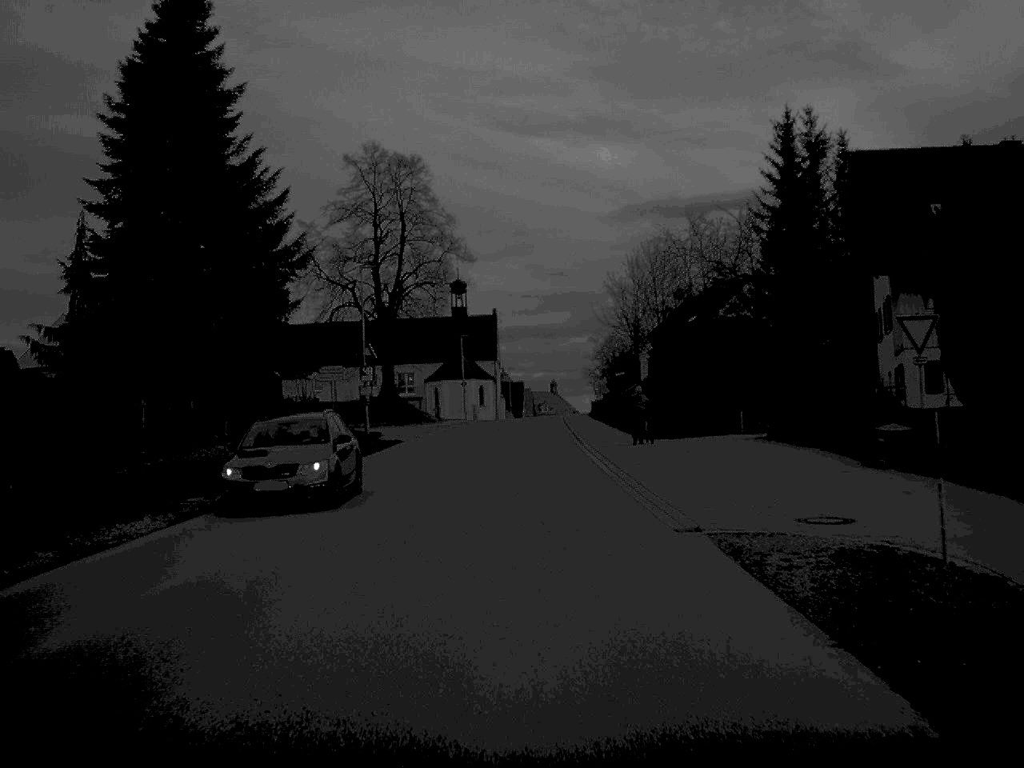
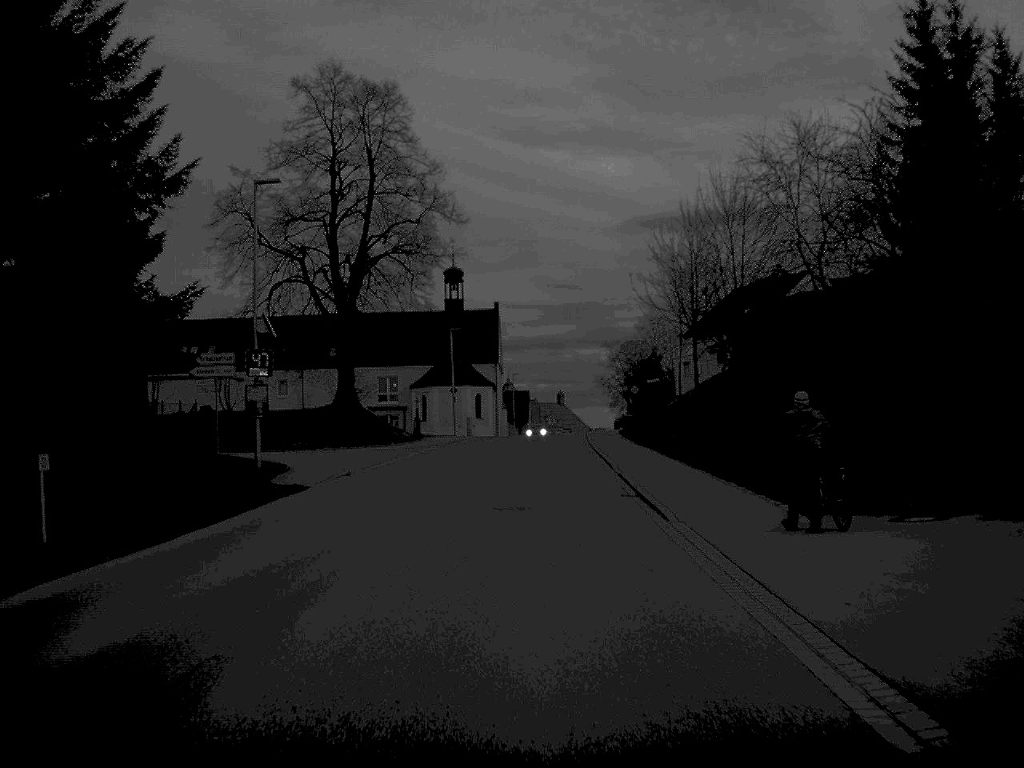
(0.0, +23.3) m; 0°
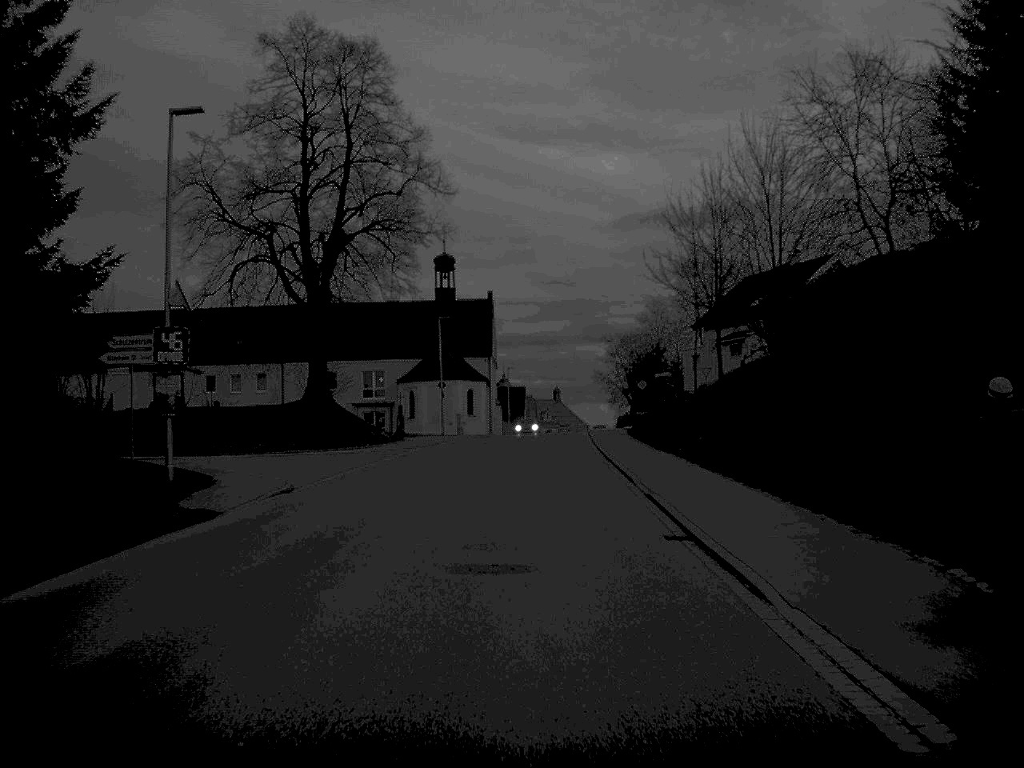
(0.0, +7.6) m; 0°
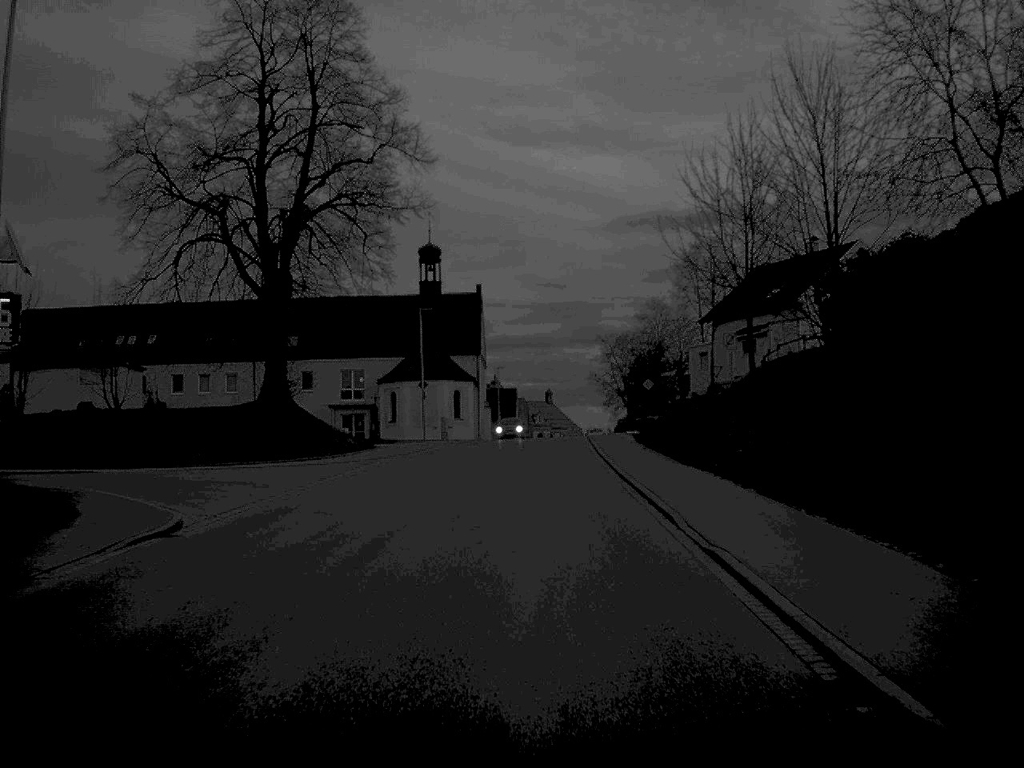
(0.0, +7.9) m; 0°
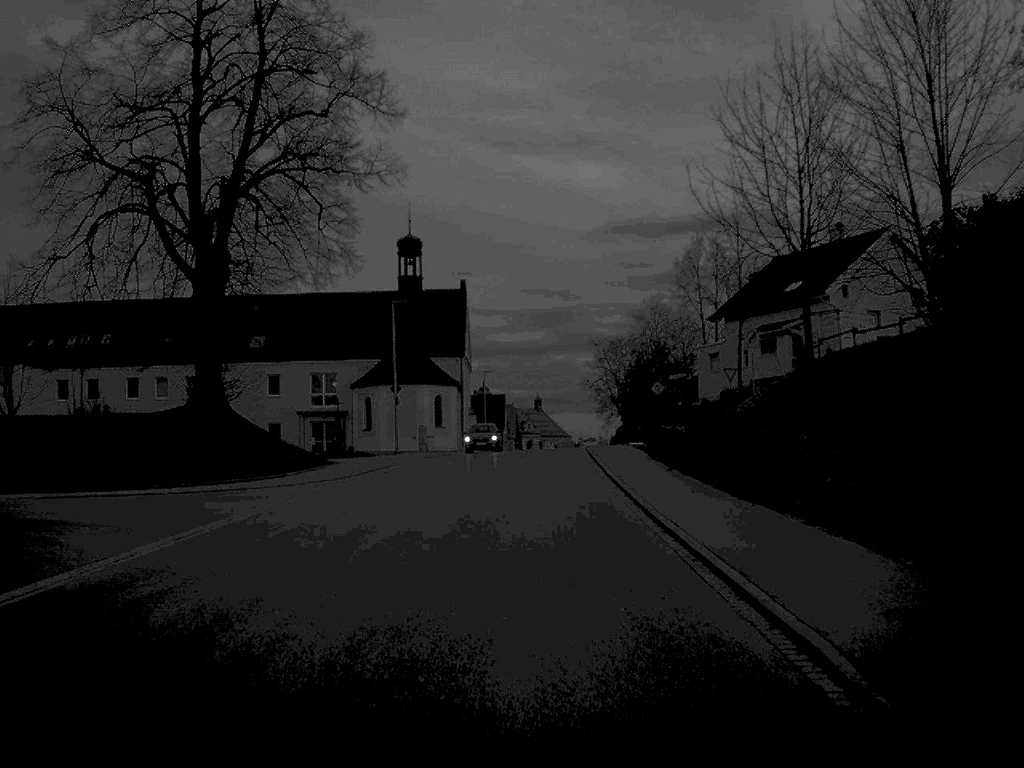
(0.0, +9.0) m; +1°
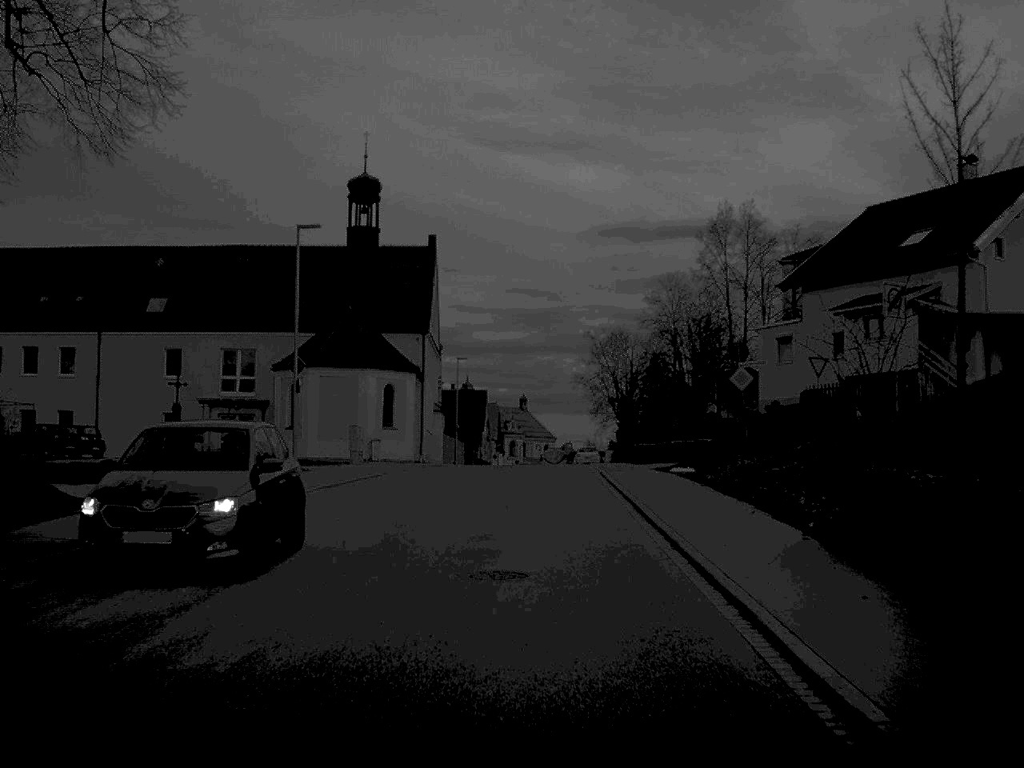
(+0.2, +22.7) m; +1°
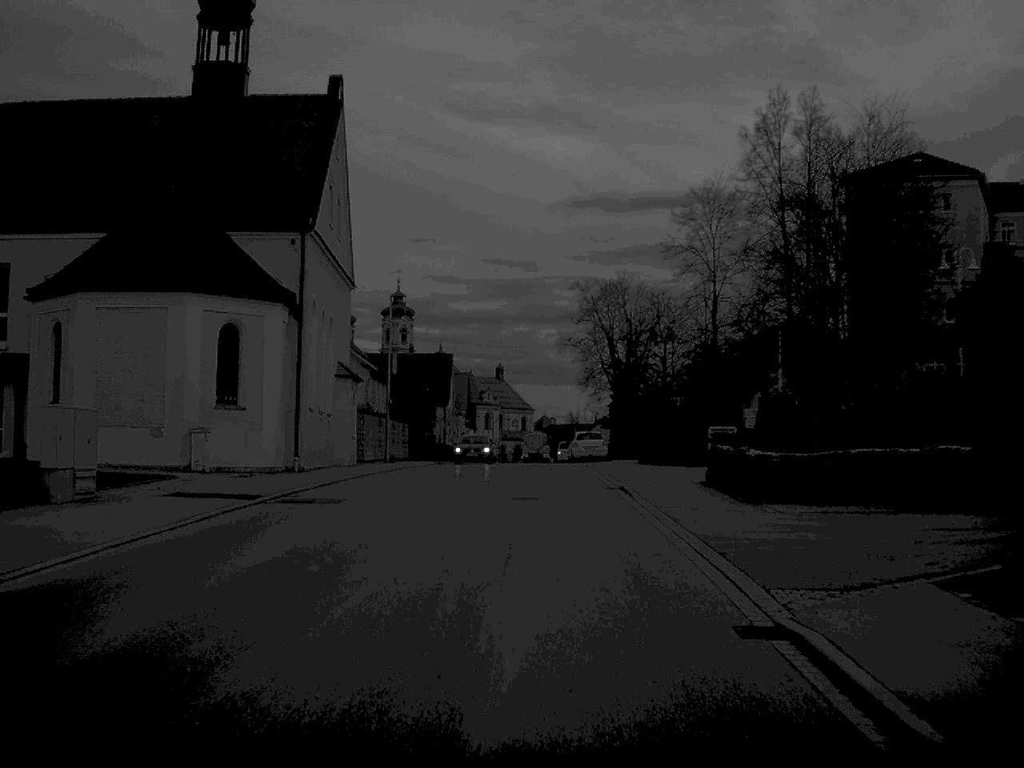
(+0.3, +29.8) m; +1°
